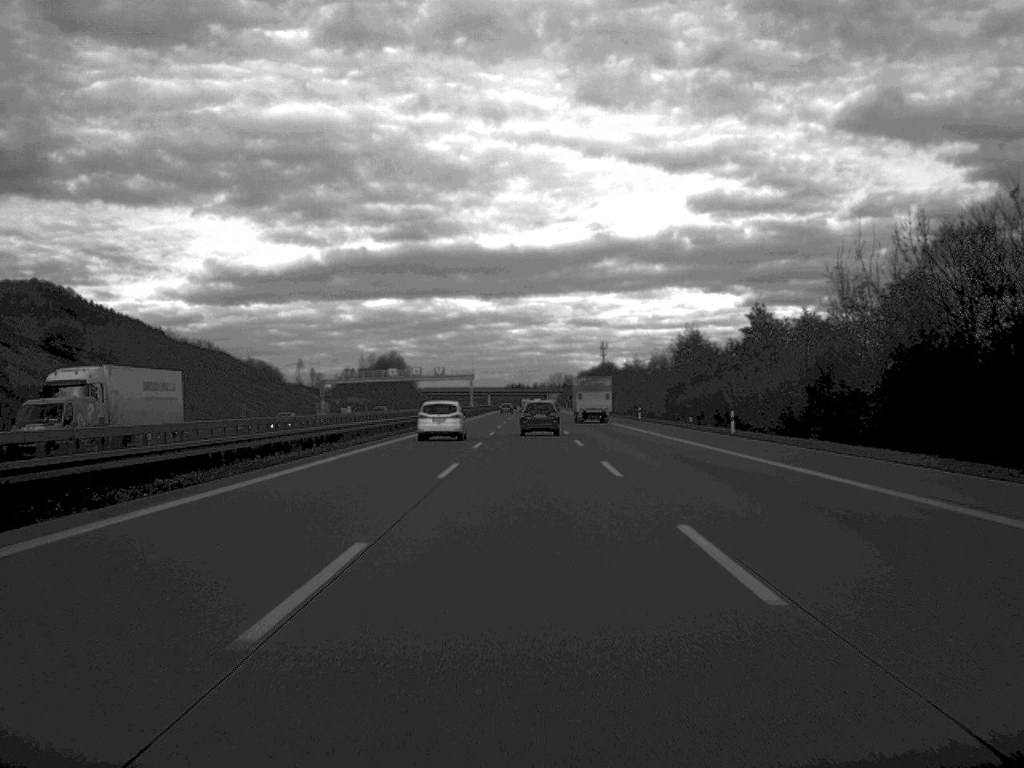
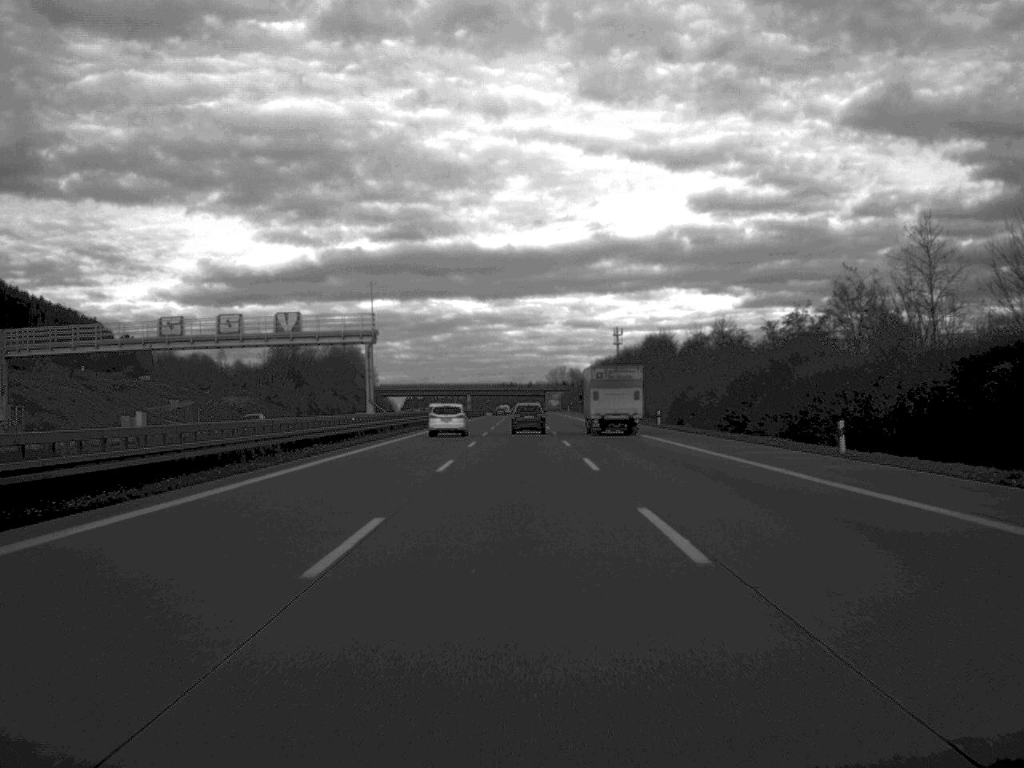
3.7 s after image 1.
(+0.2, +121.5) m; 0°
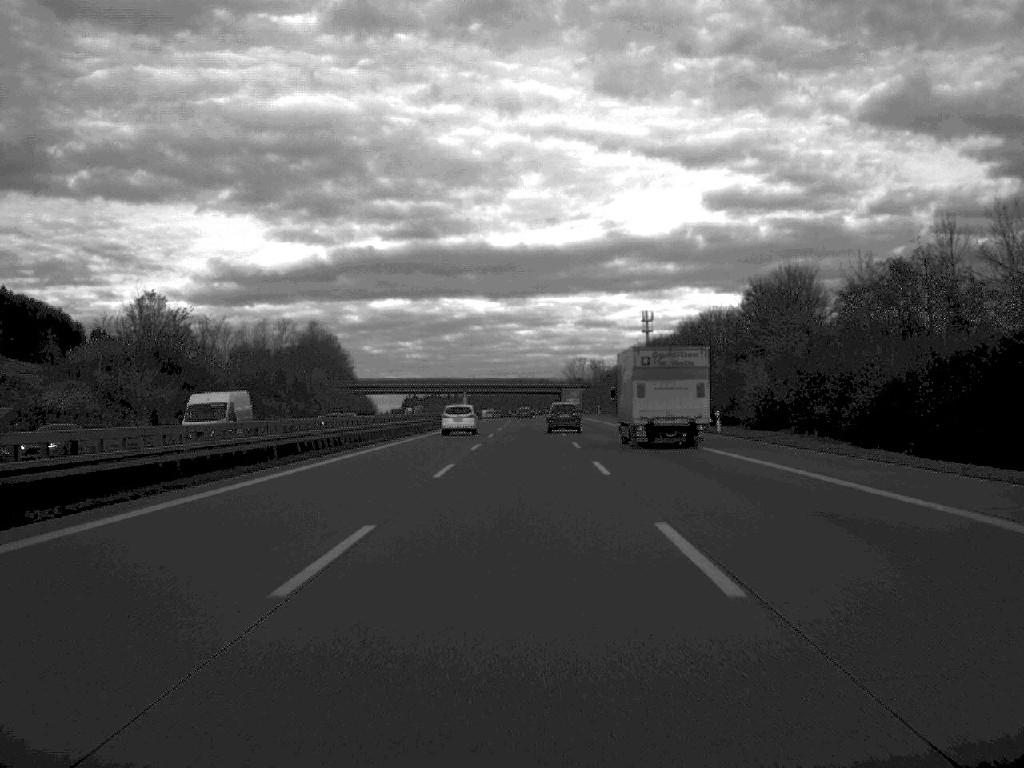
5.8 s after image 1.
(-0.2, +73.5) m; 0°
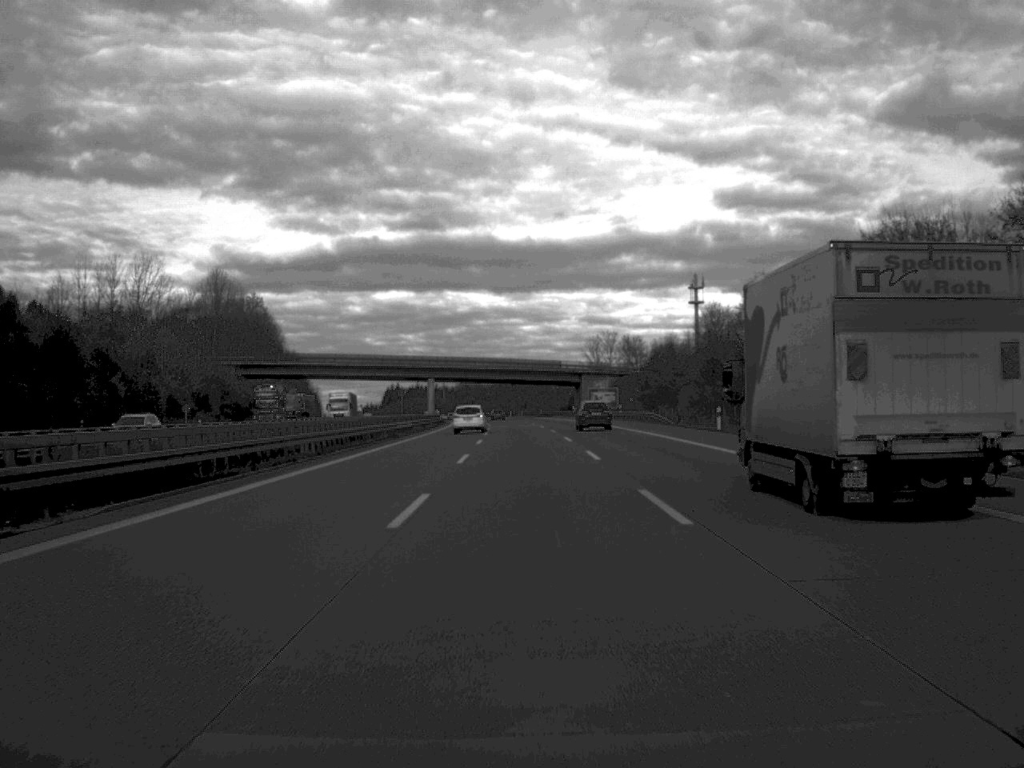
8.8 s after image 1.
(-0.1, +100.8) m; 0°
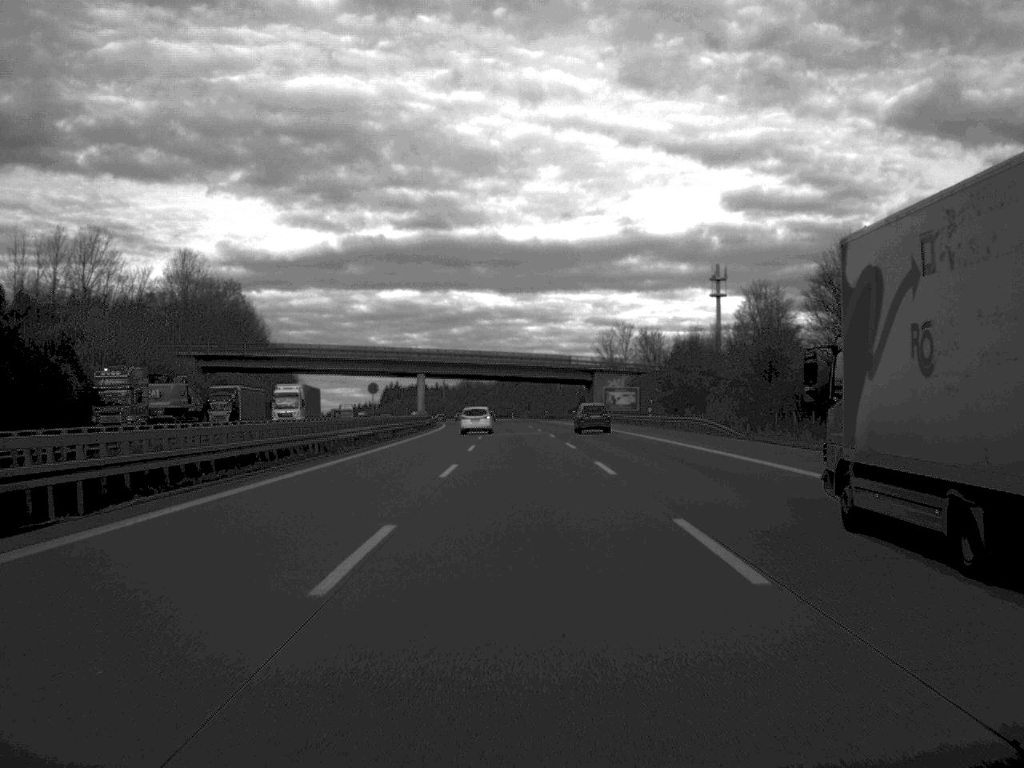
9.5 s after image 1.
(0.0, +23.8) m; 0°
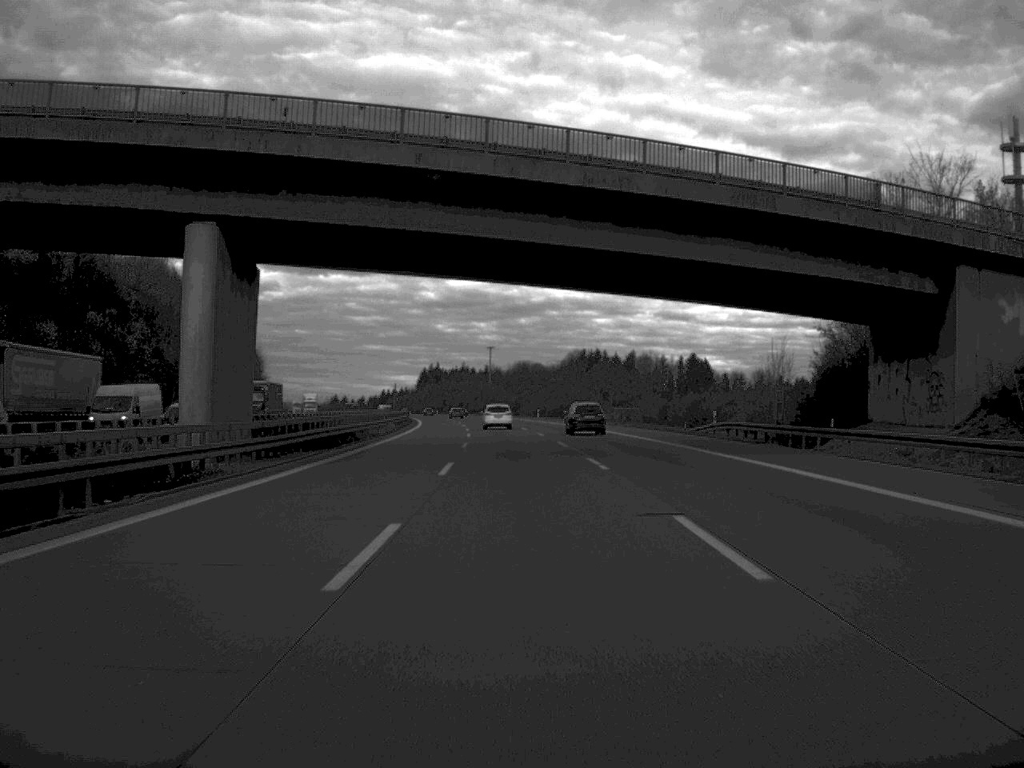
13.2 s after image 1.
(-2.8, +124.7) m; -3°
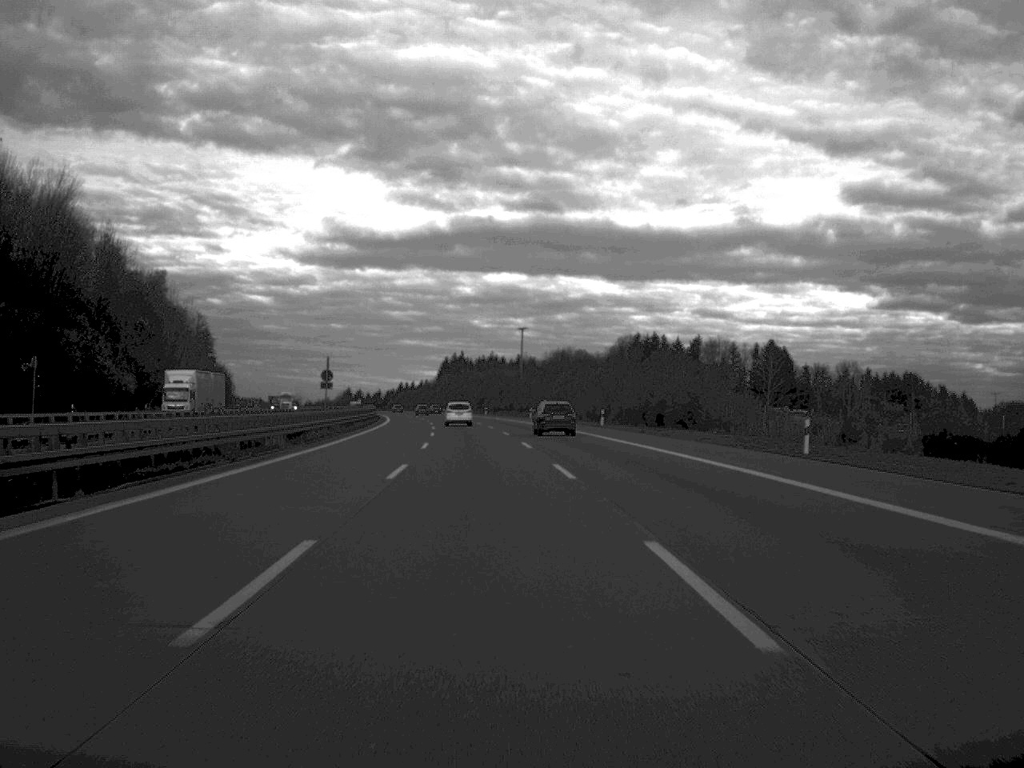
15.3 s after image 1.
(-1.2, +73.7) m; -2°
